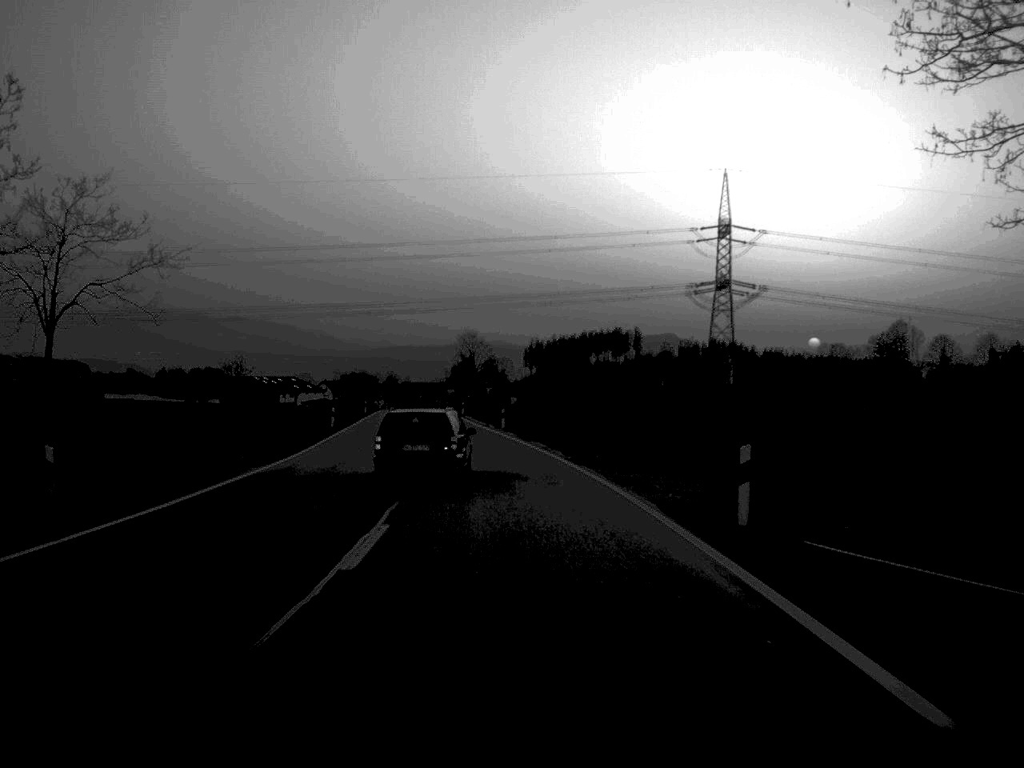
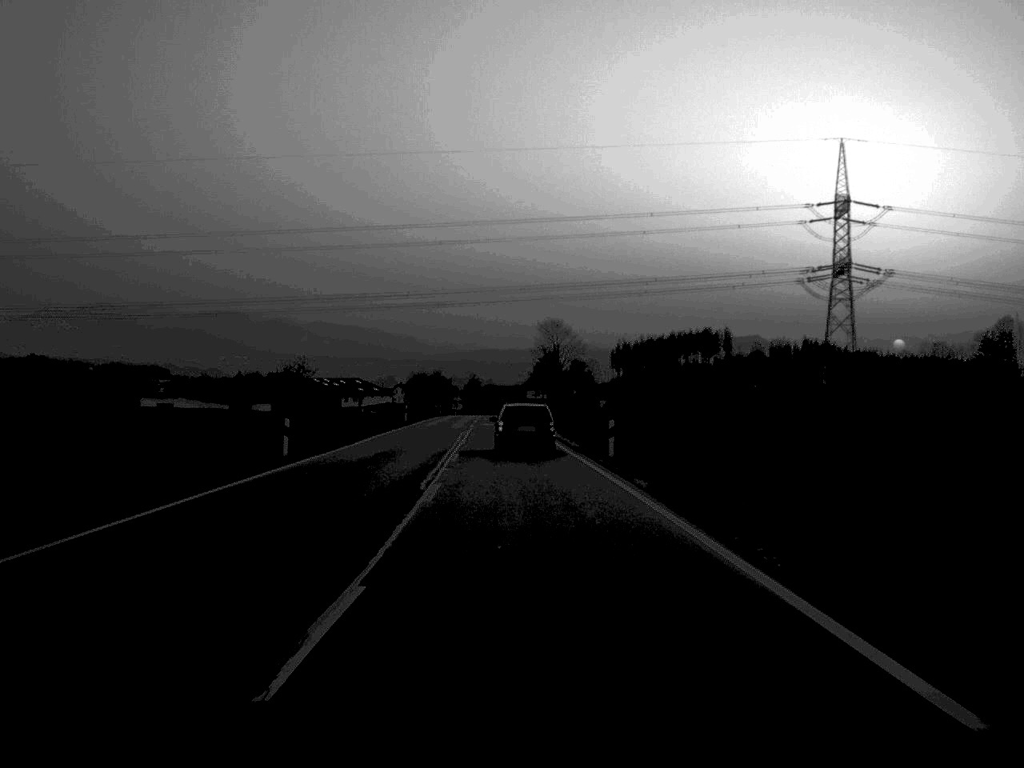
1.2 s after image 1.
(-1.1, +31.1) m; -4°
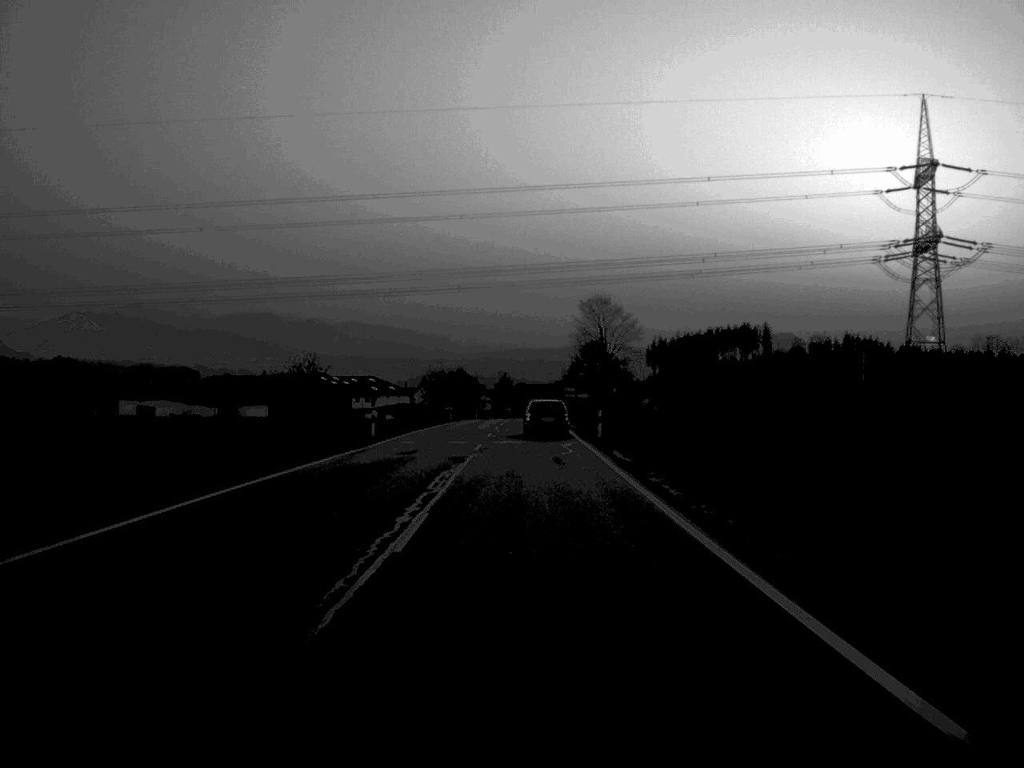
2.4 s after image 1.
(-0.5, +31.2) m; -1°
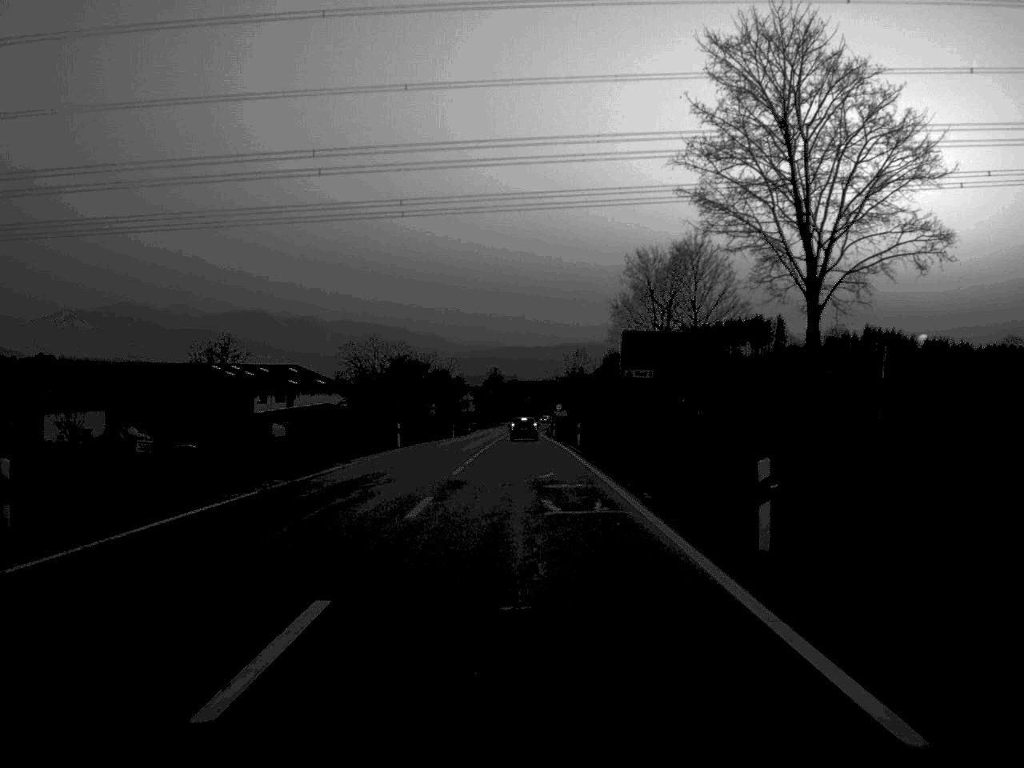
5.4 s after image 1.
(+0.3, +78.5) m; 0°
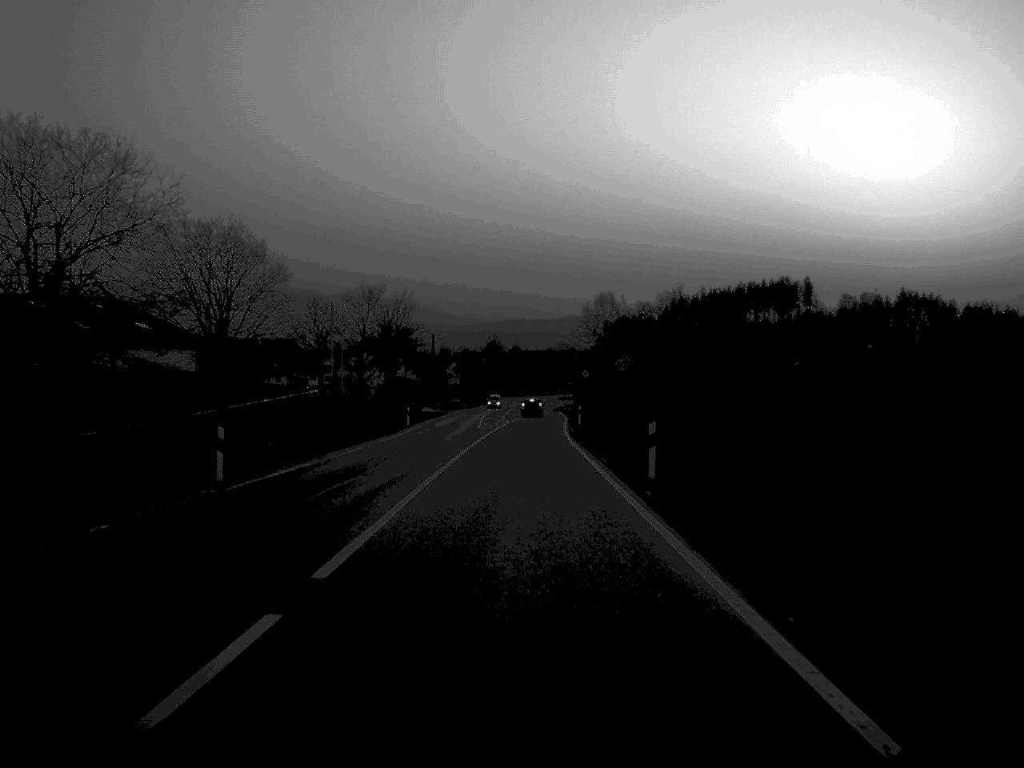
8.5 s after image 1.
(+0.1, +79.5) m; 0°
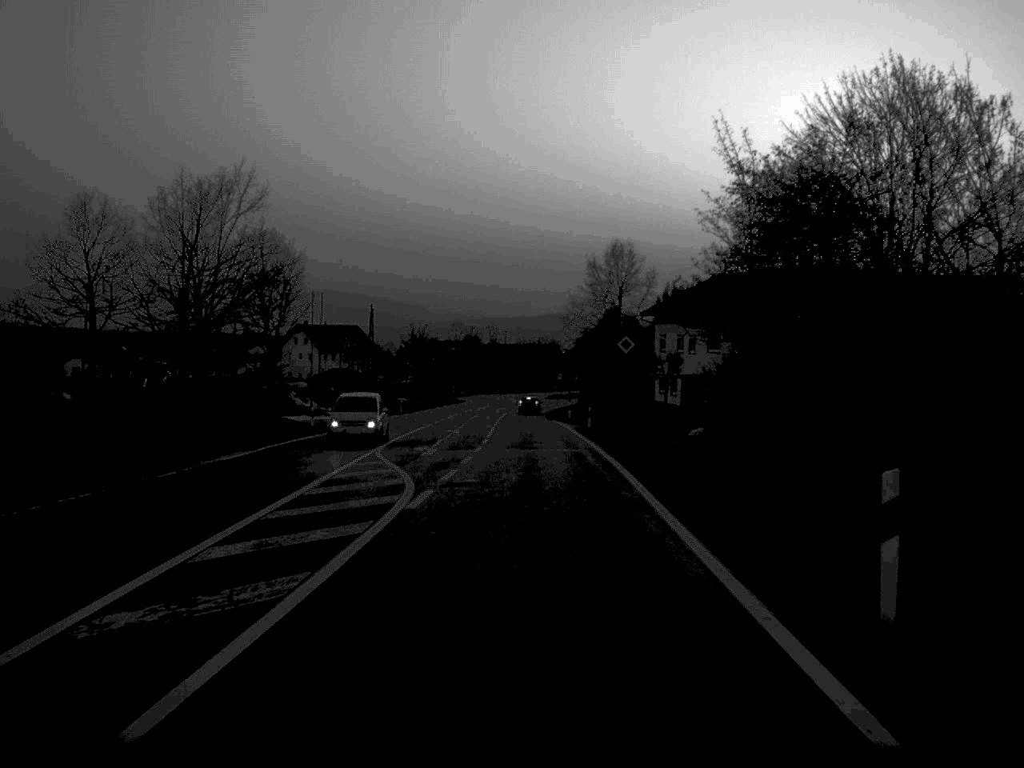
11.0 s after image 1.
(+0.5, +61.7) m; +1°
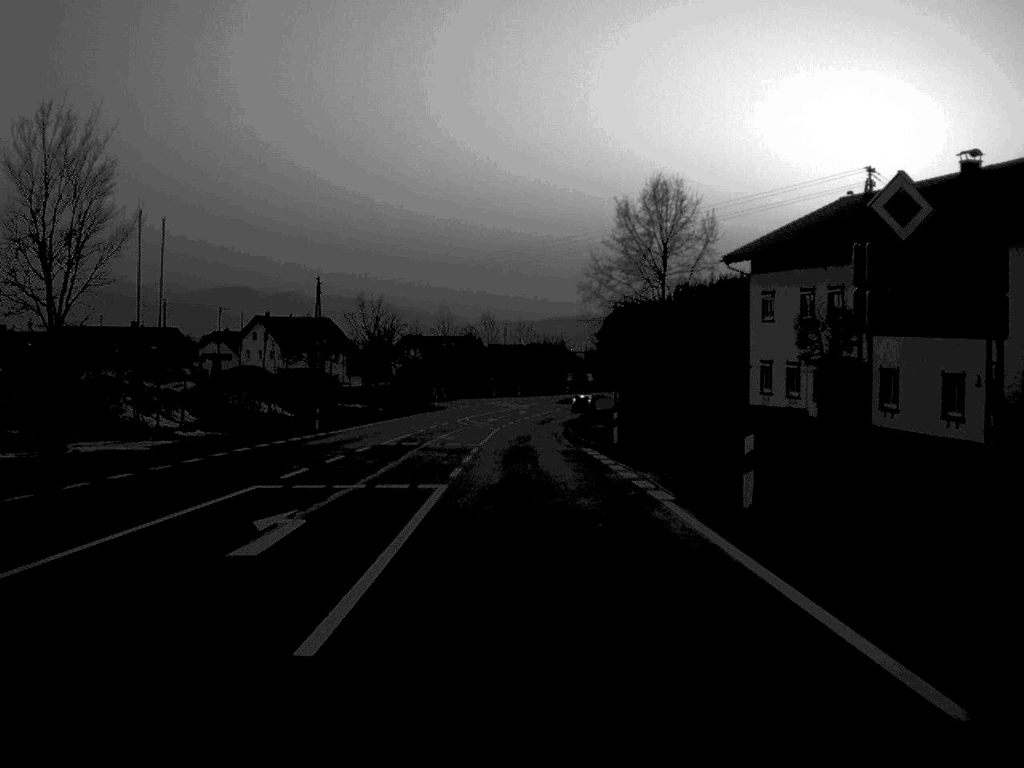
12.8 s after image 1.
(0.0, +39.2) m; 0°
